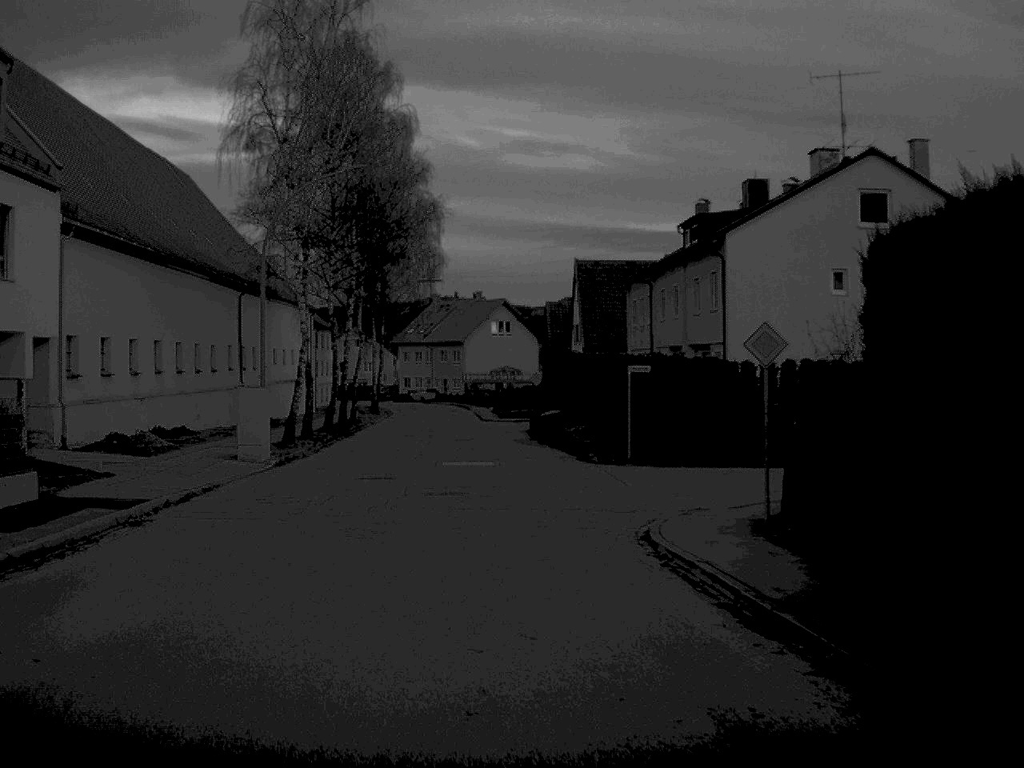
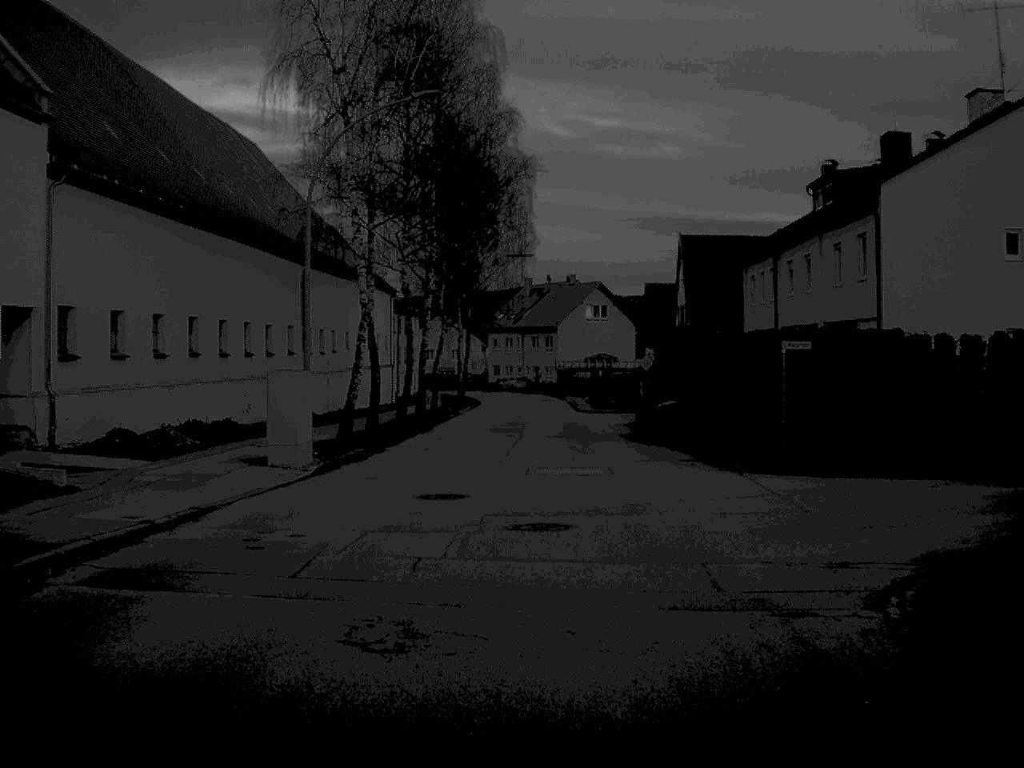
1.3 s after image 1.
(-0.4, +7.4) m; -4°
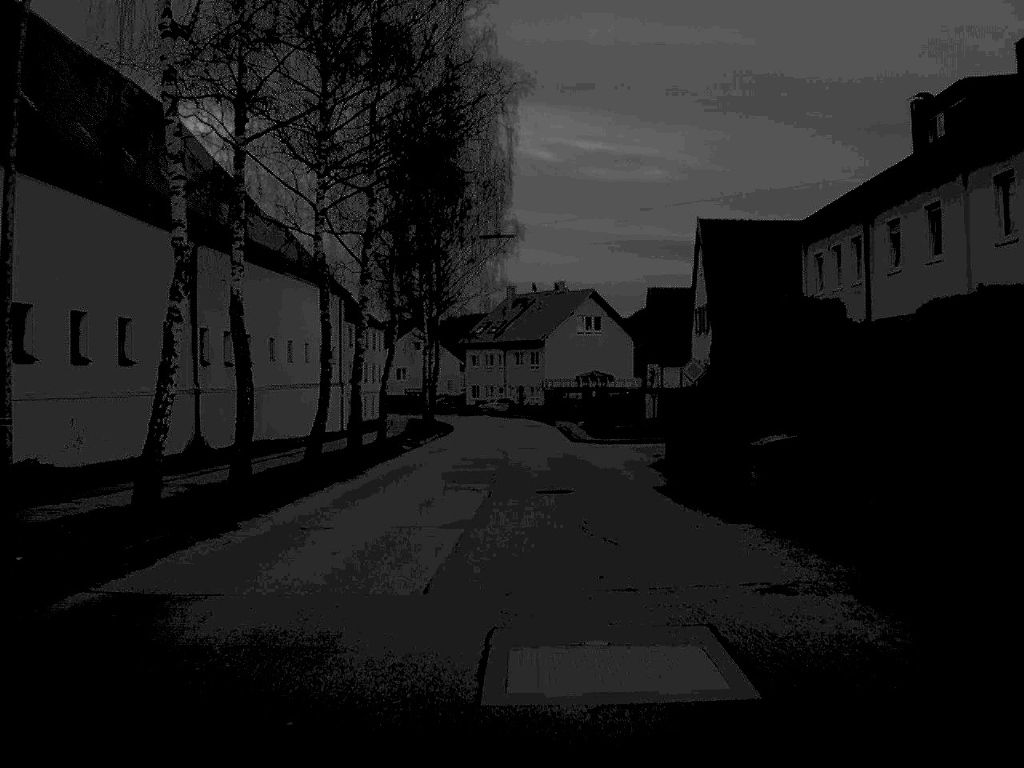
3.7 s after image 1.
(+0.2, +15.5) m; +1°
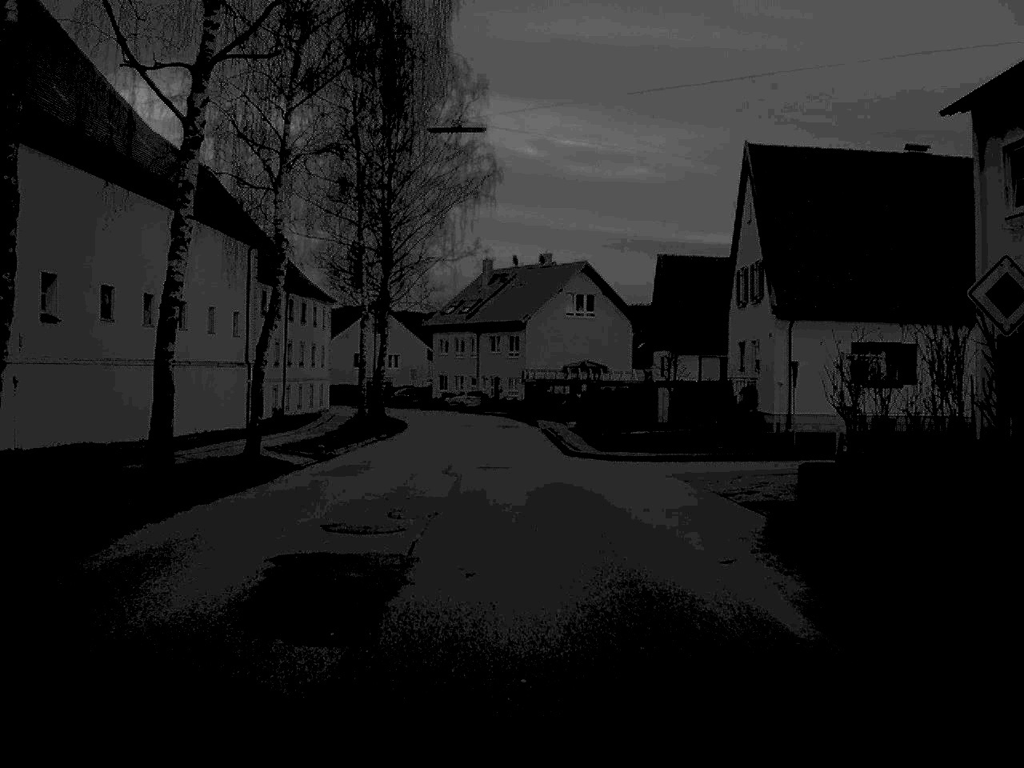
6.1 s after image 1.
(+0.2, +17.9) m; +1°
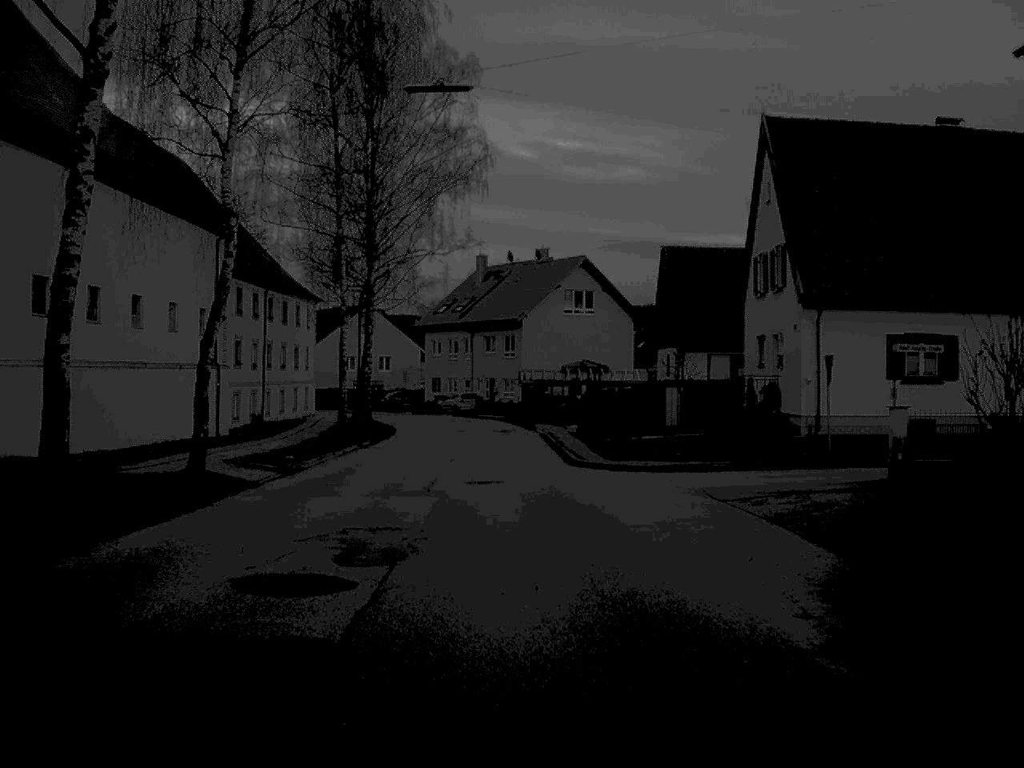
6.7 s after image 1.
(0.0, +4.4) m; 0°
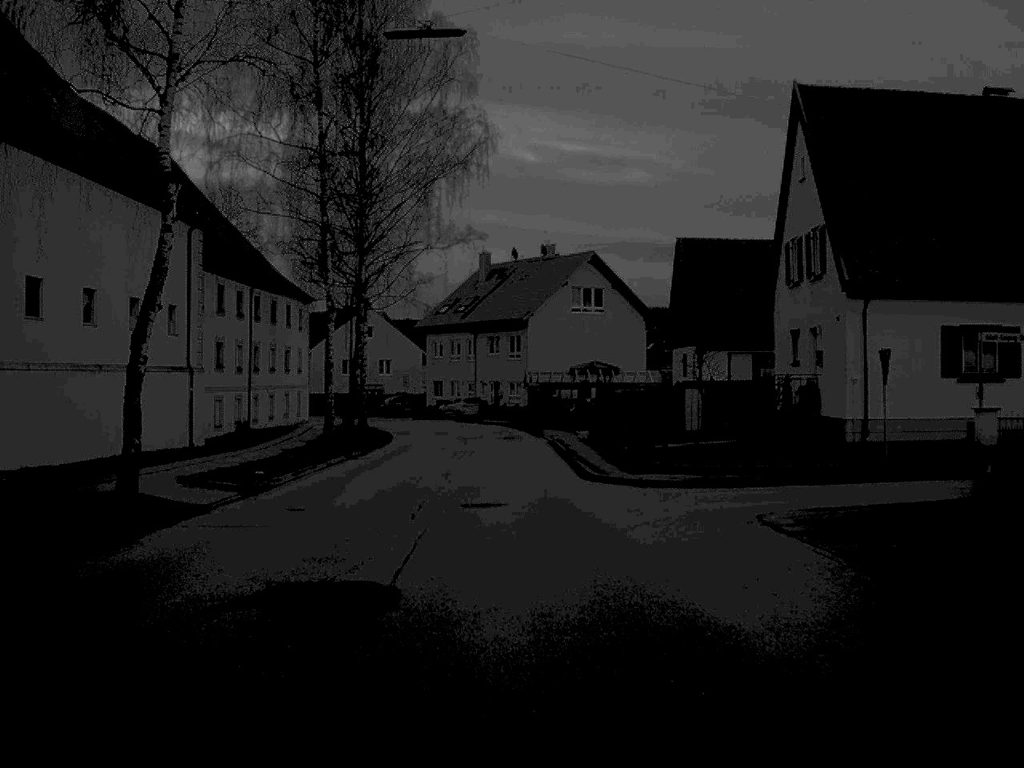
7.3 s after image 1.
(0.0, +4.4) m; 0°
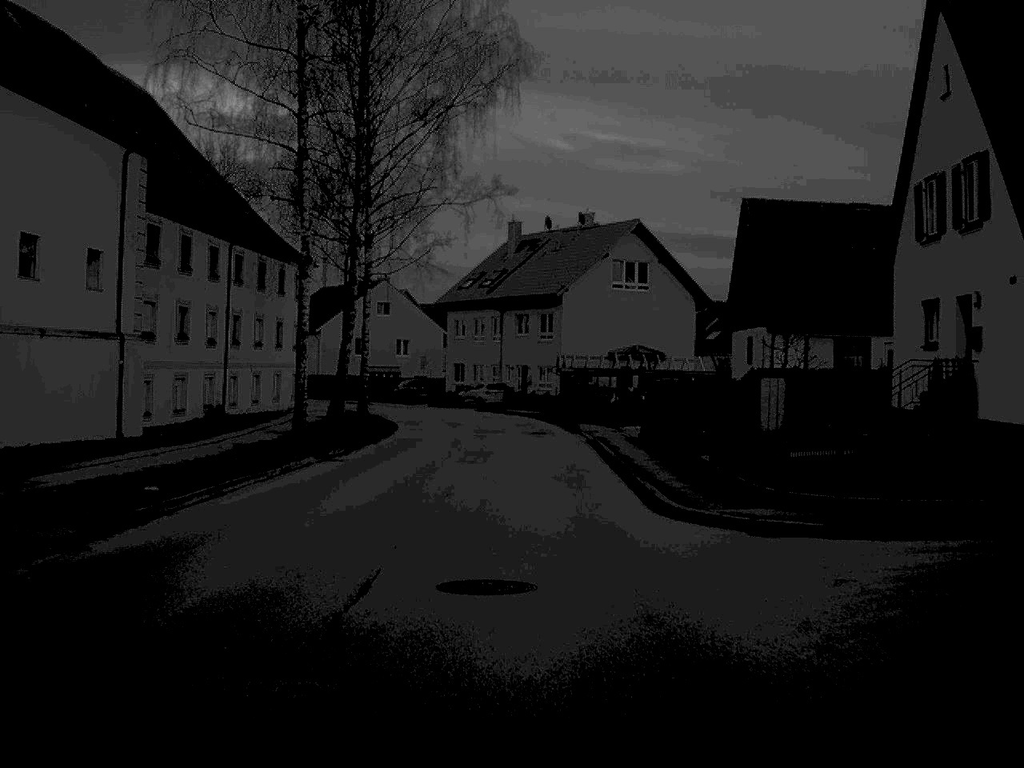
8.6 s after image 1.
(-0.1, +9.8) m; -1°
